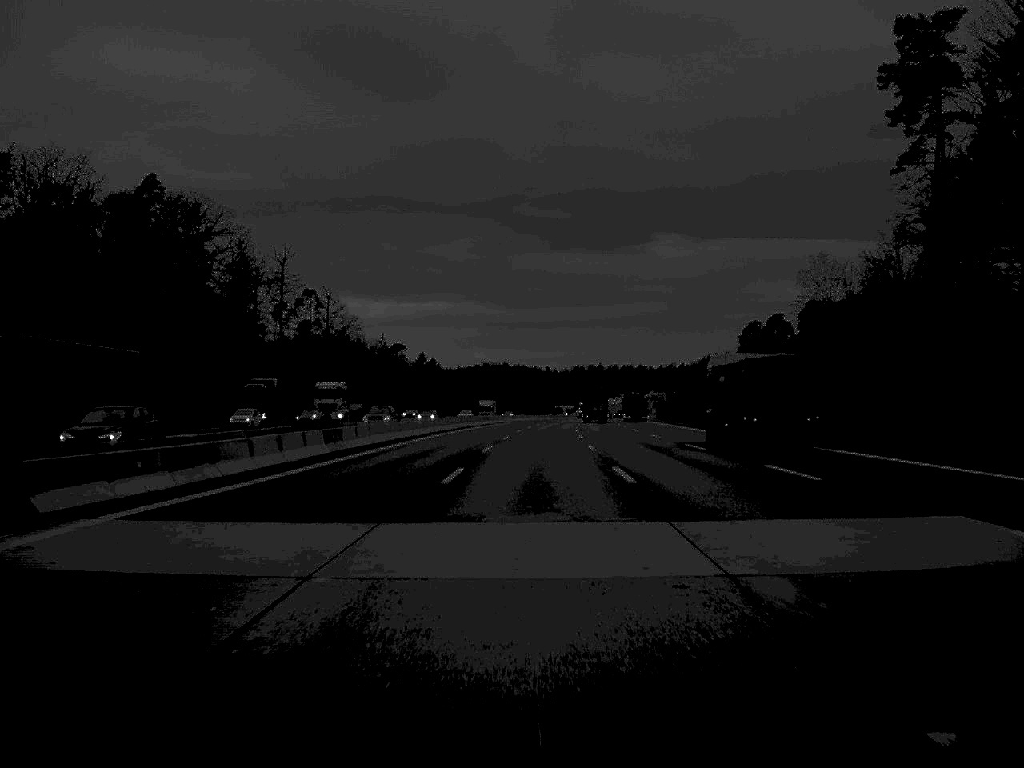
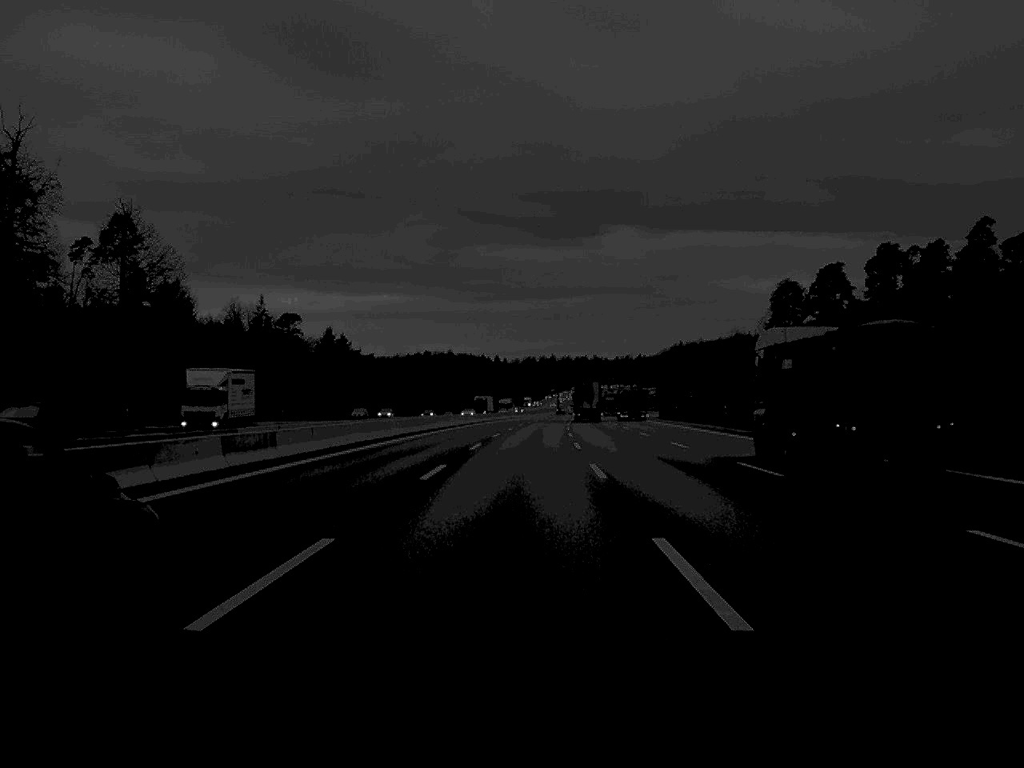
(+2.0, +88.6) m; +2°
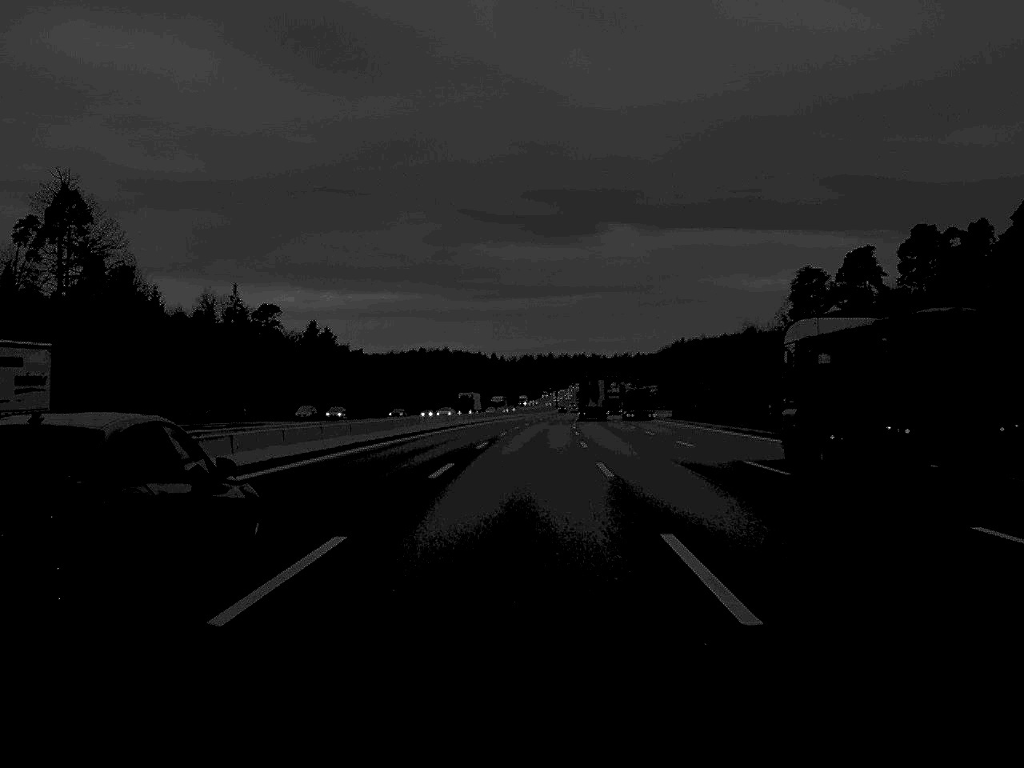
(0.0, +17.7) m; 0°
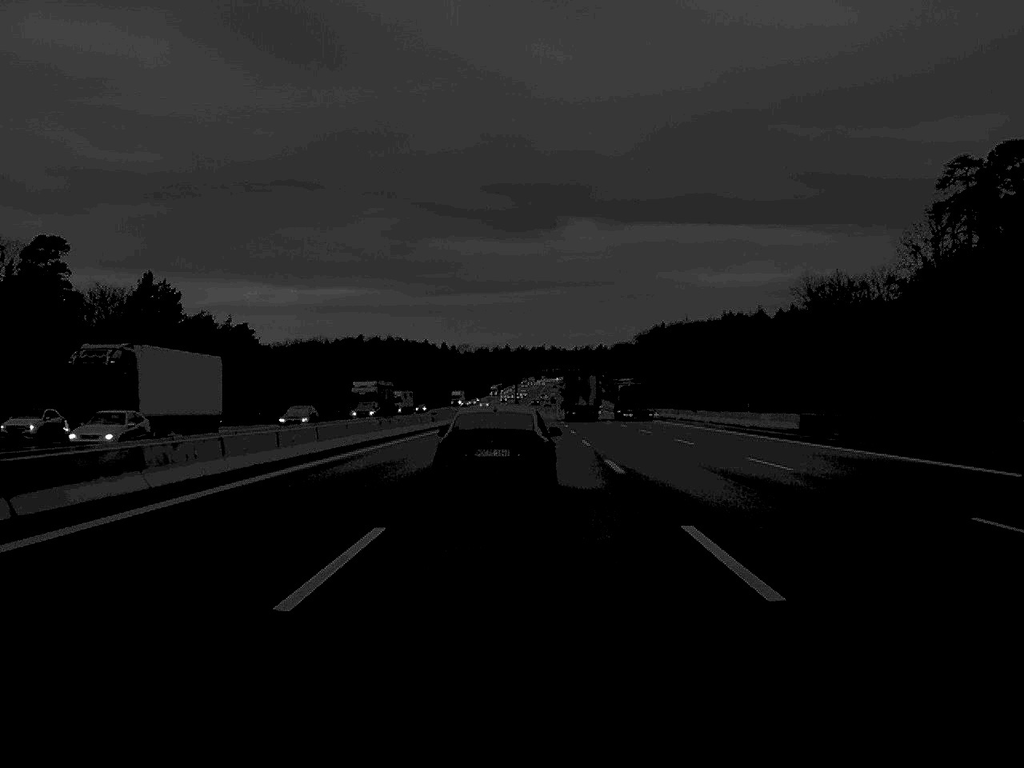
(+1.4, +88.6) m; +2°
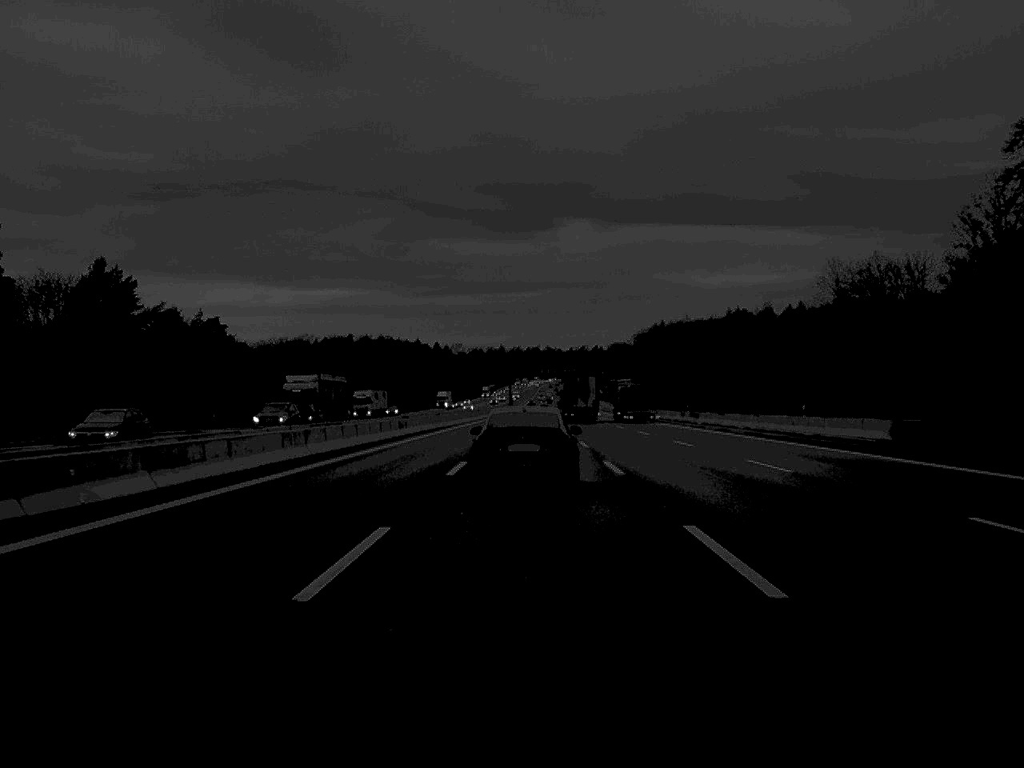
(0.0, +17.7) m; 0°
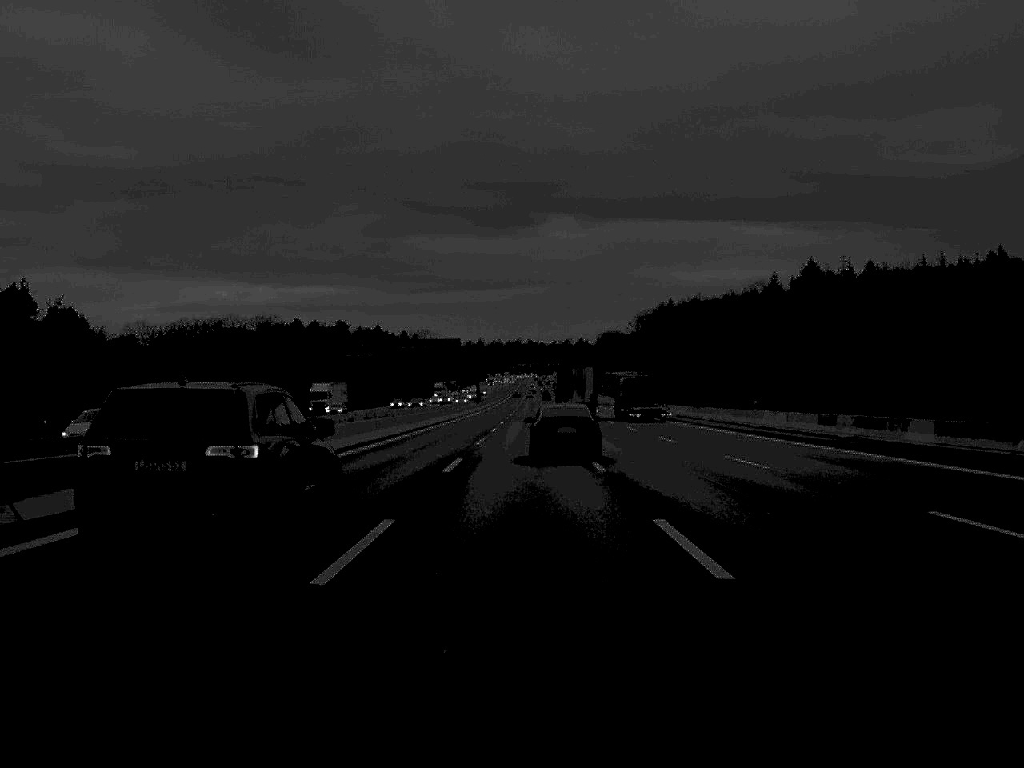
(+0.8, +88.7) m; +1°
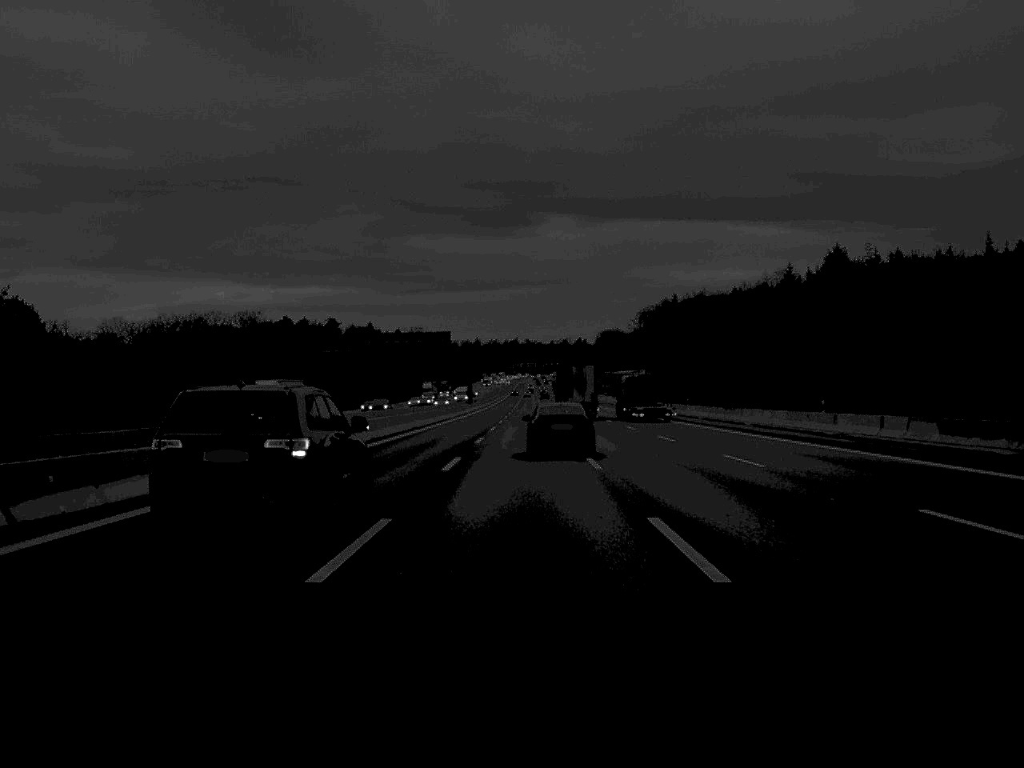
(0.0, +17.7) m; 0°
